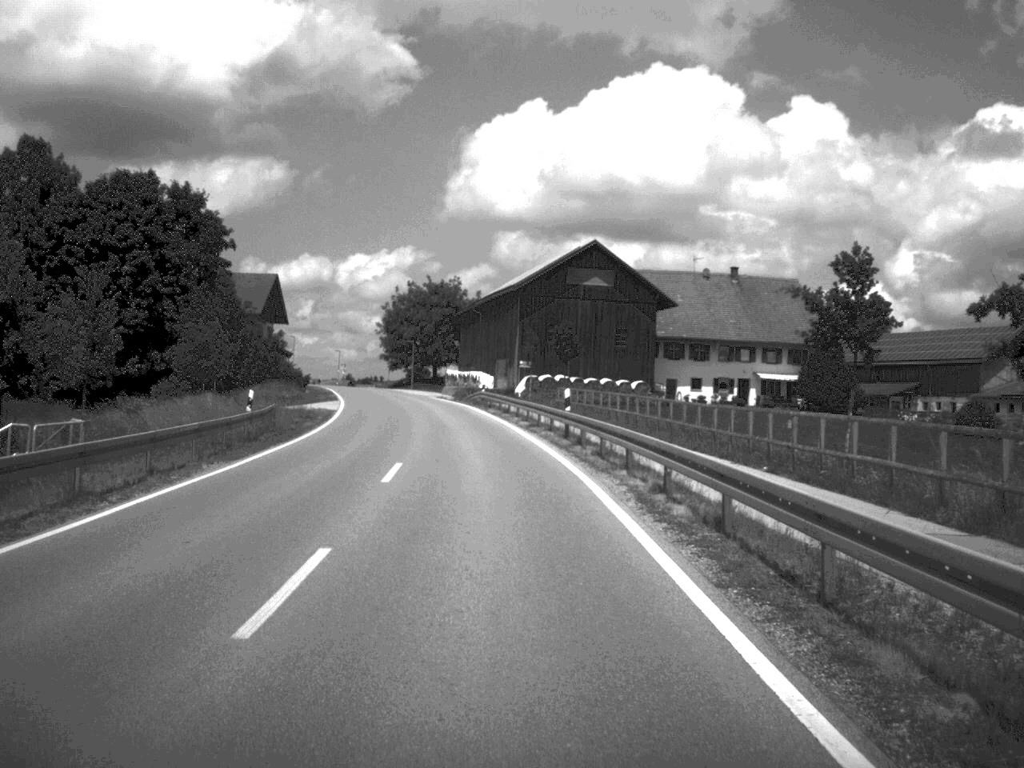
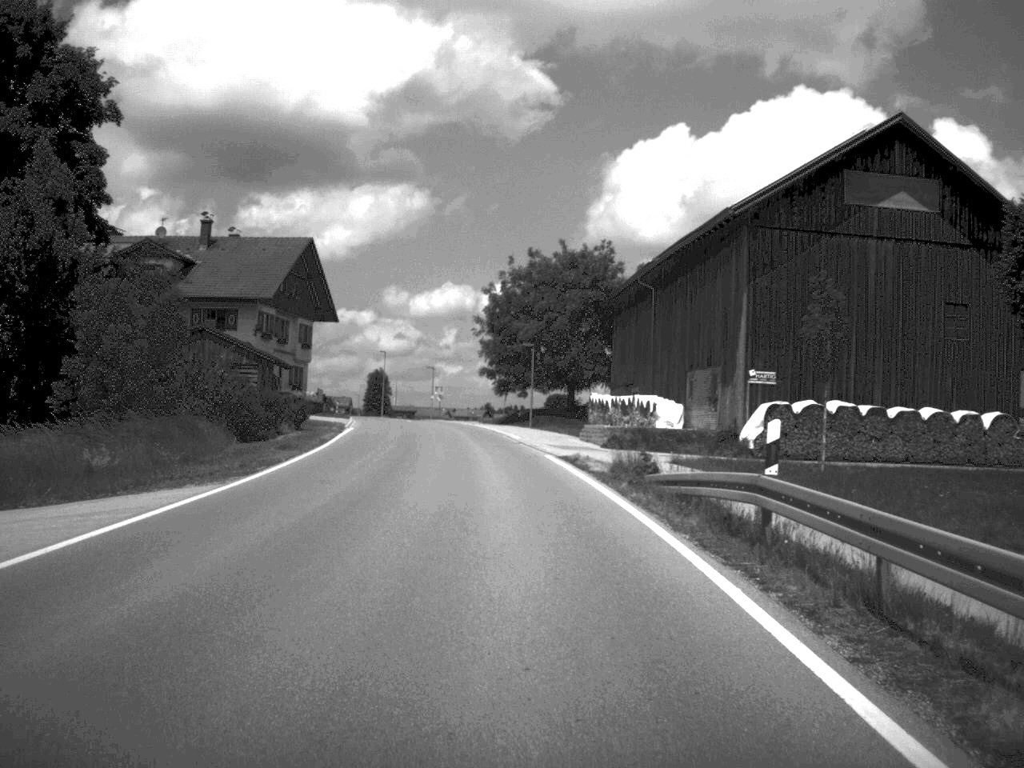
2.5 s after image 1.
(-3.0, +51.3) m; -7°
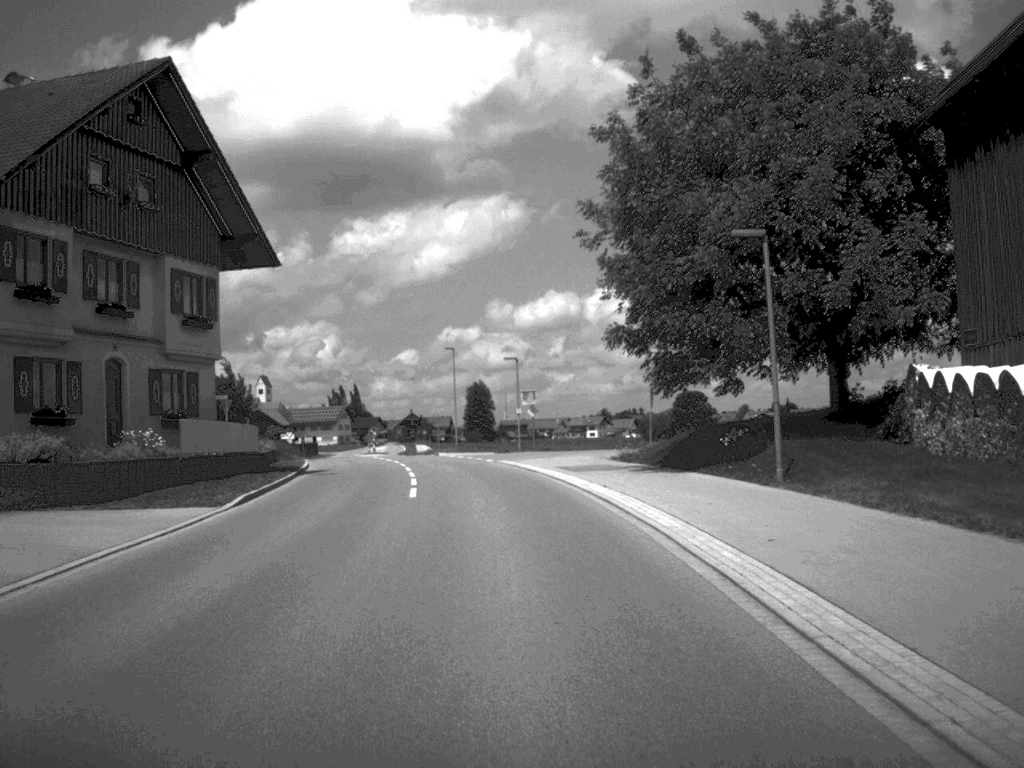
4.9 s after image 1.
(-2.3, +48.2) m; -5°
